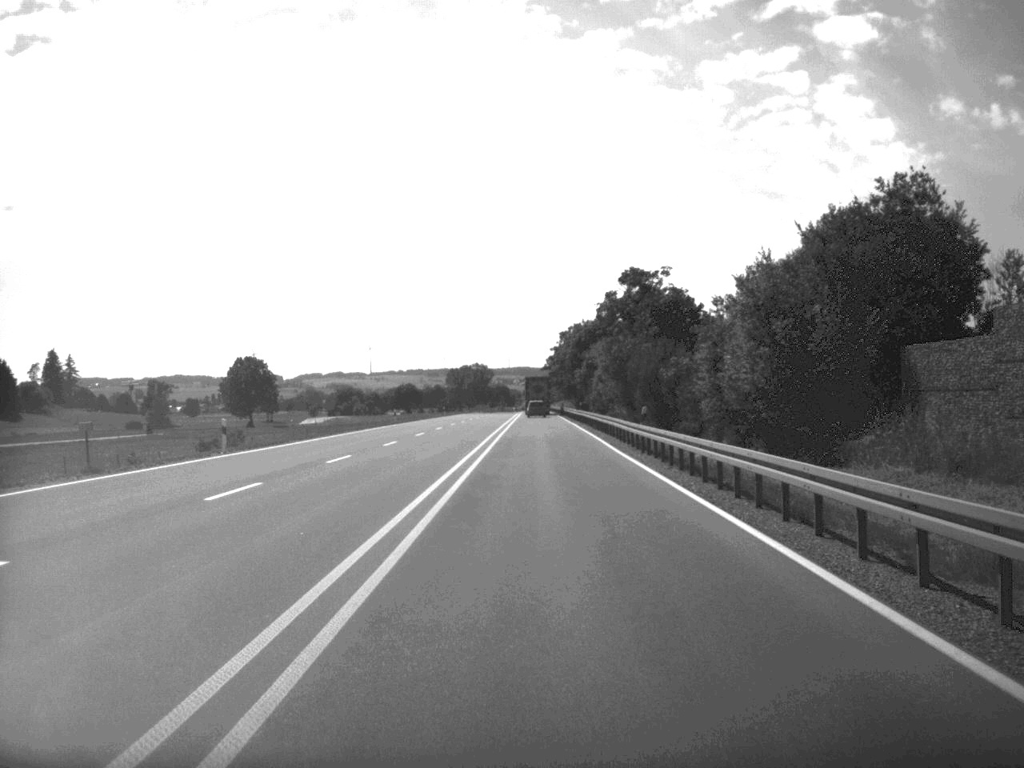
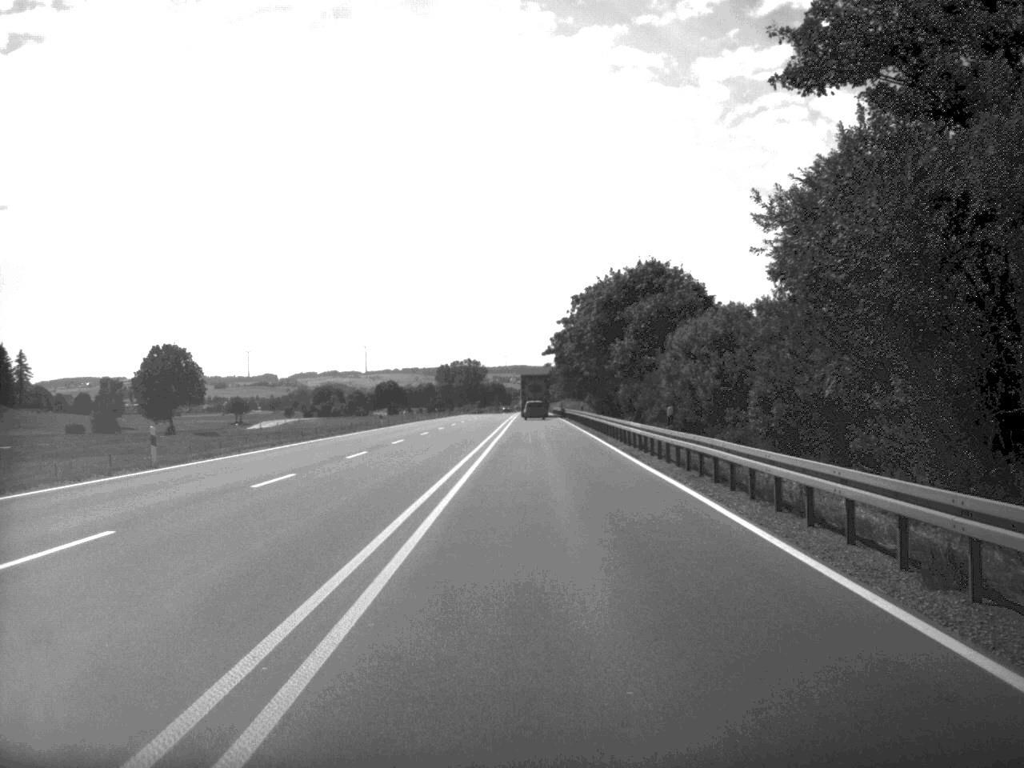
(+0.1, +56.2) m; 0°
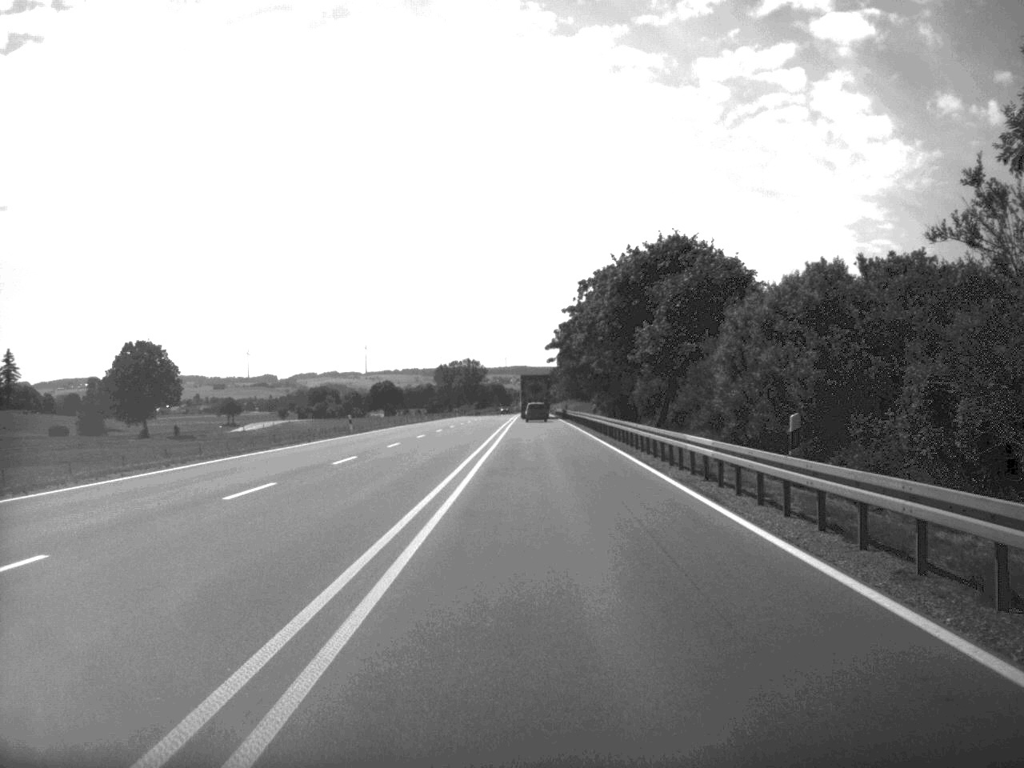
(0.0, +14.3) m; 0°
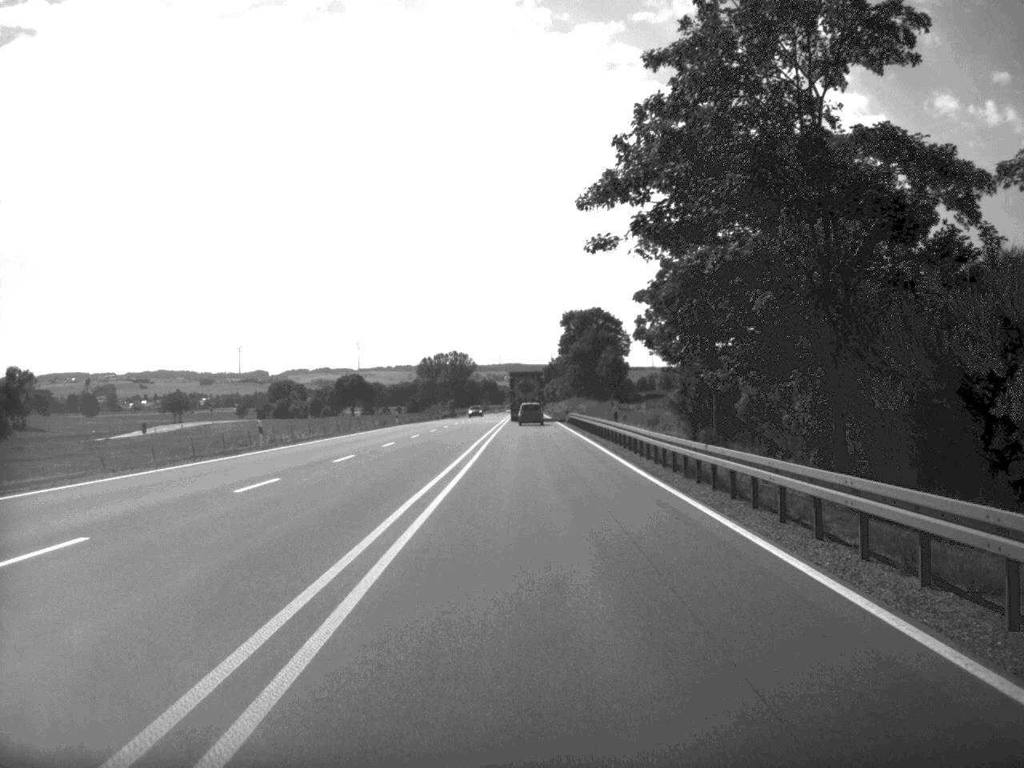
(+0.1, +69.6) m; 0°
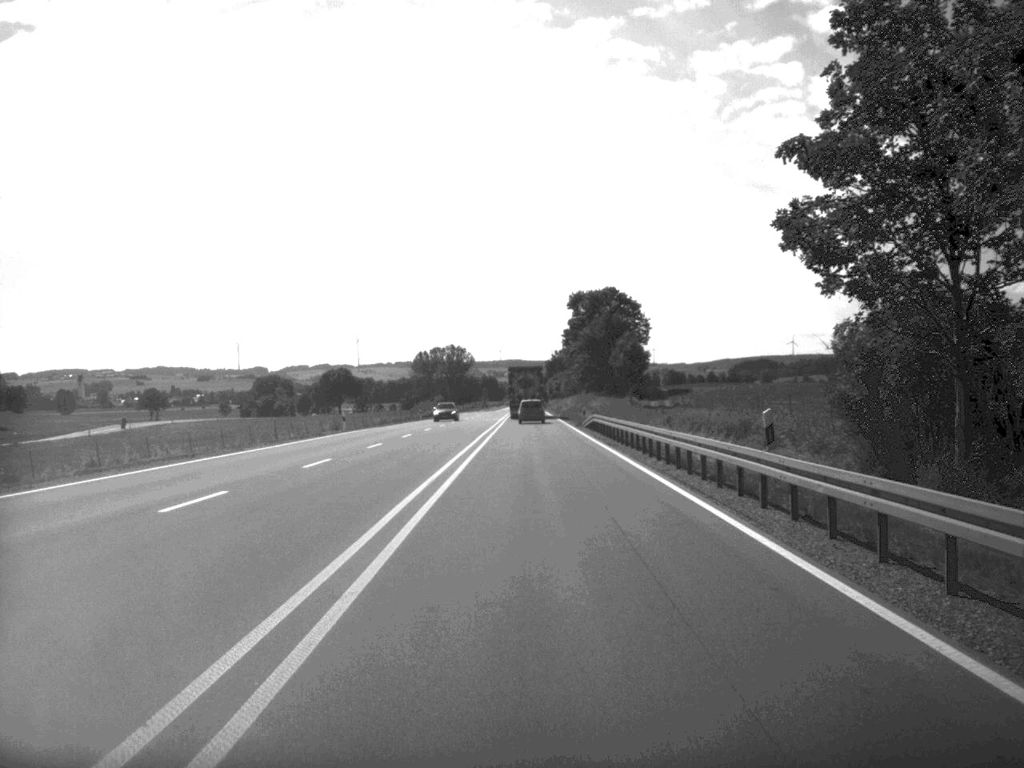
(-0.1, +28.3) m; 0°
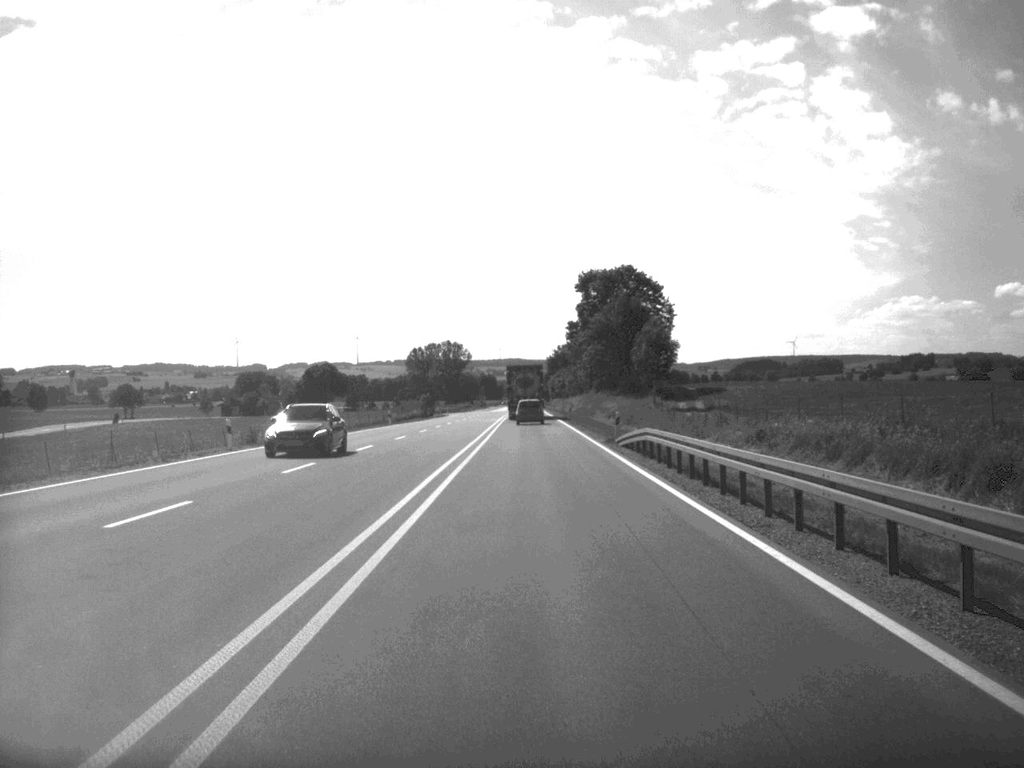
(0.0, +26.1) m; 0°
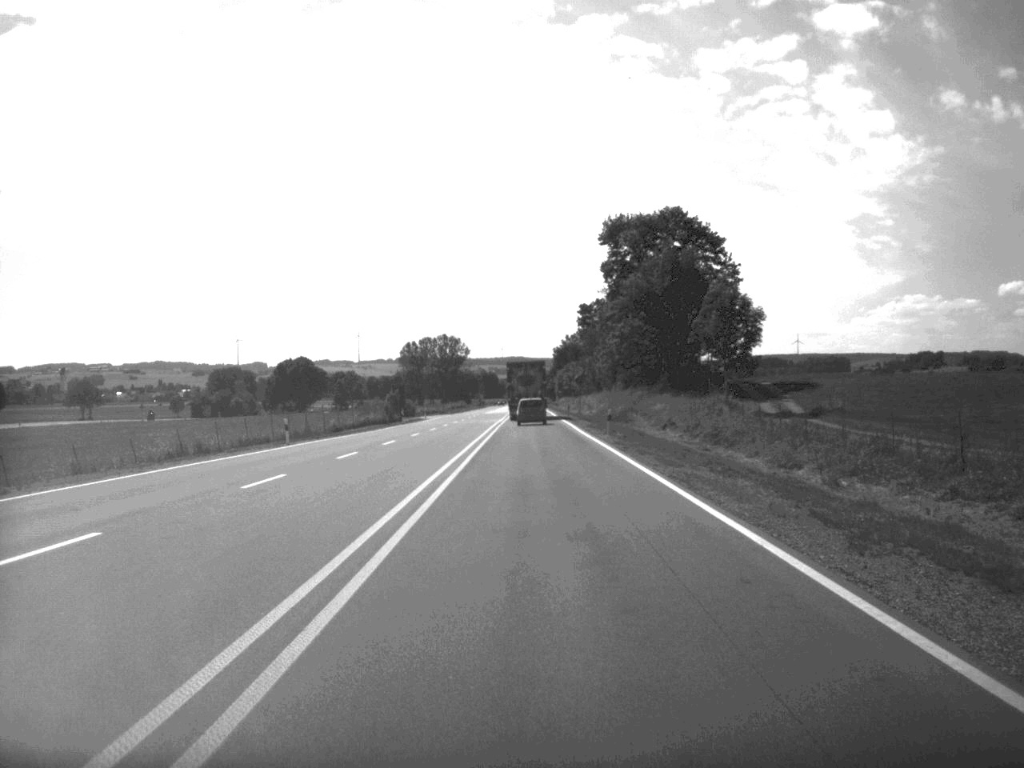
(-0.1, +39.9) m; 0°
